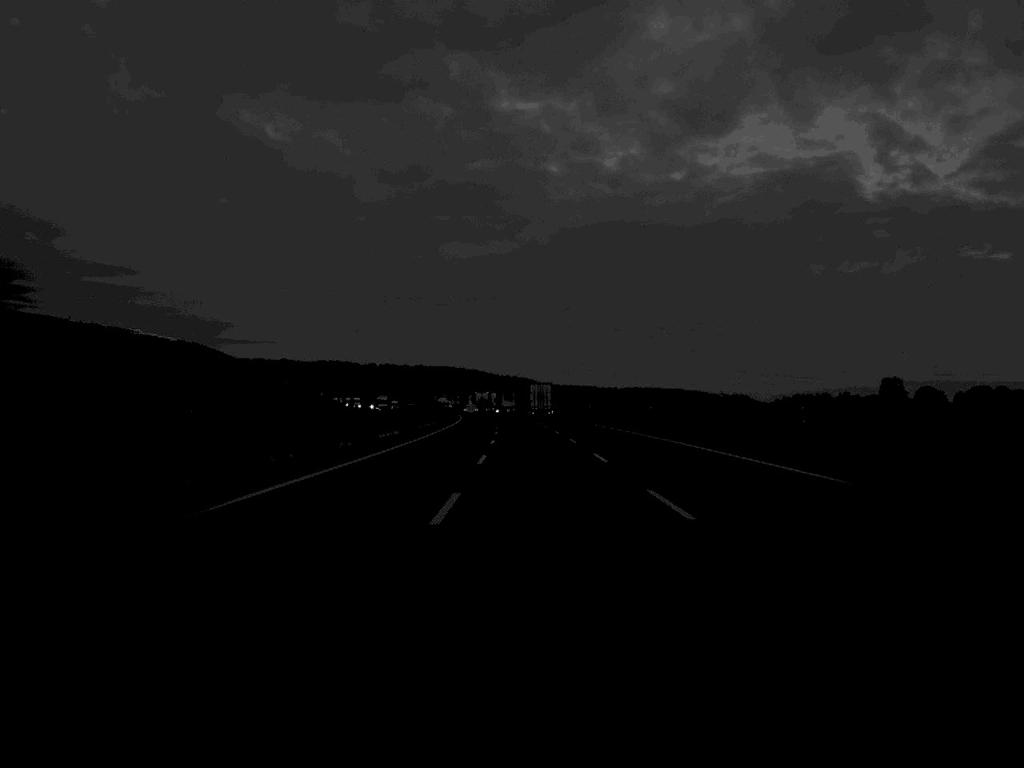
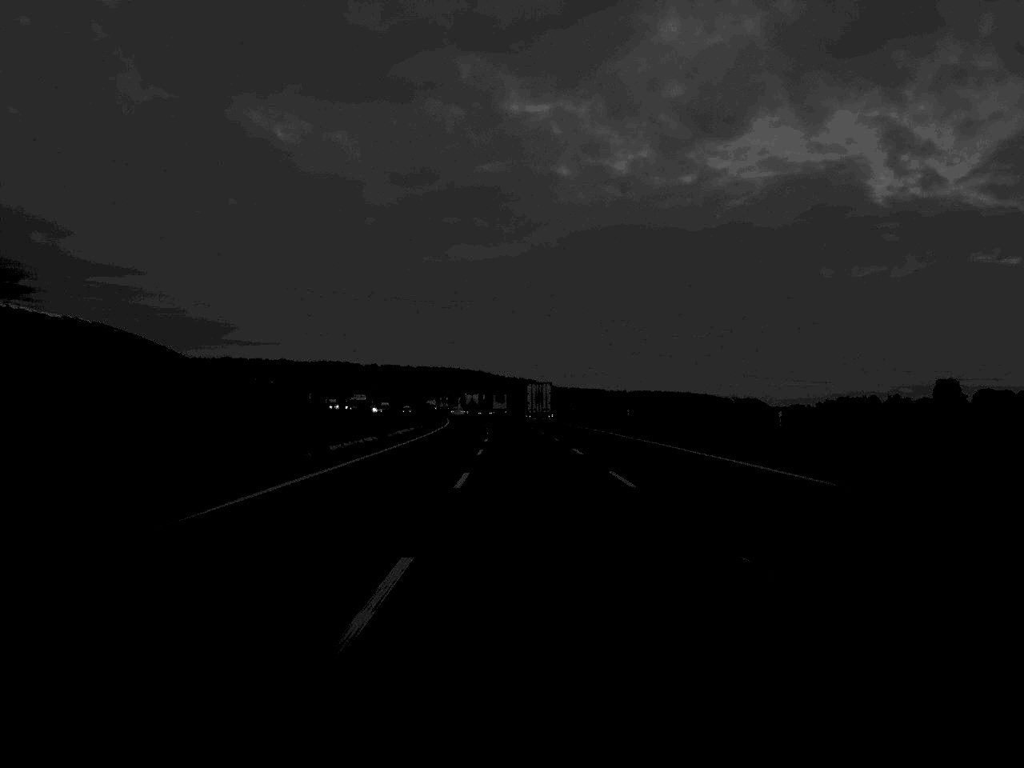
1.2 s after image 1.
(-0.1, +44.8) m; 0°
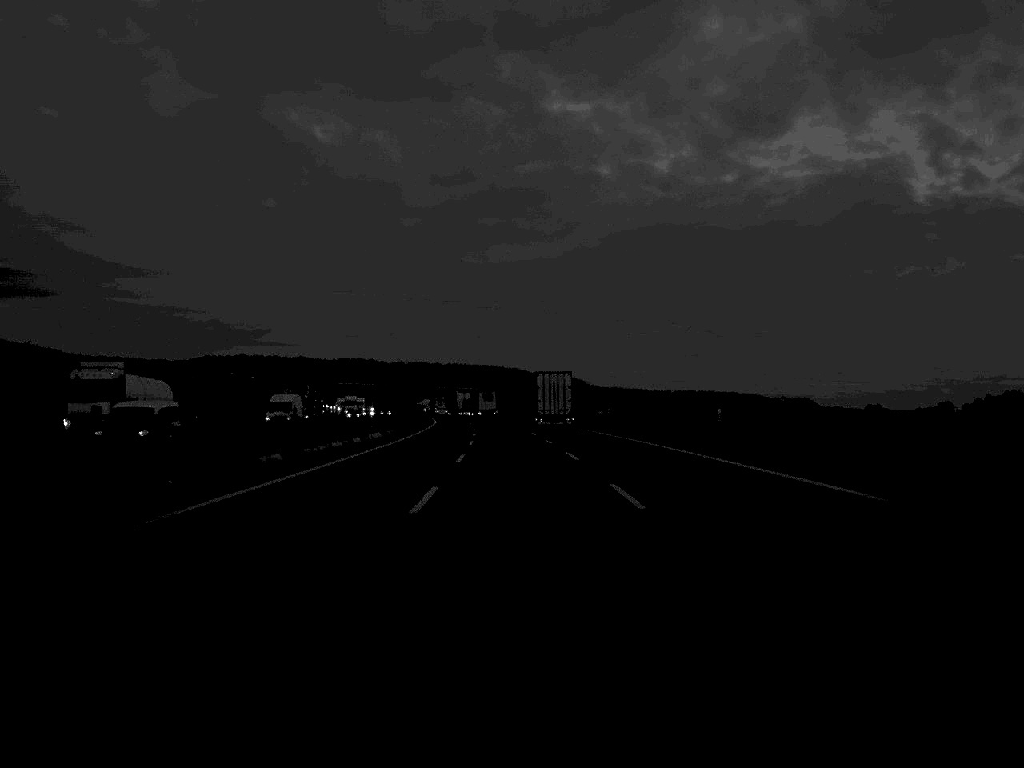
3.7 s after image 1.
(-1.2, +94.2) m; -2°
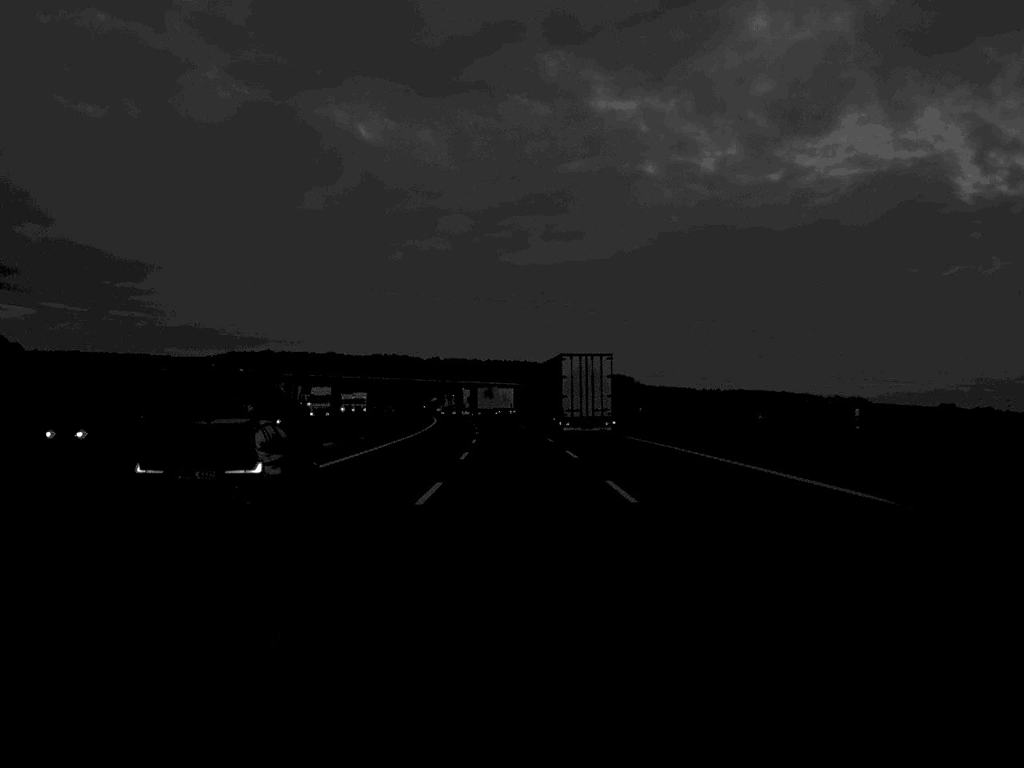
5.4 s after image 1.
(-1.1, +69.5) m; -2°
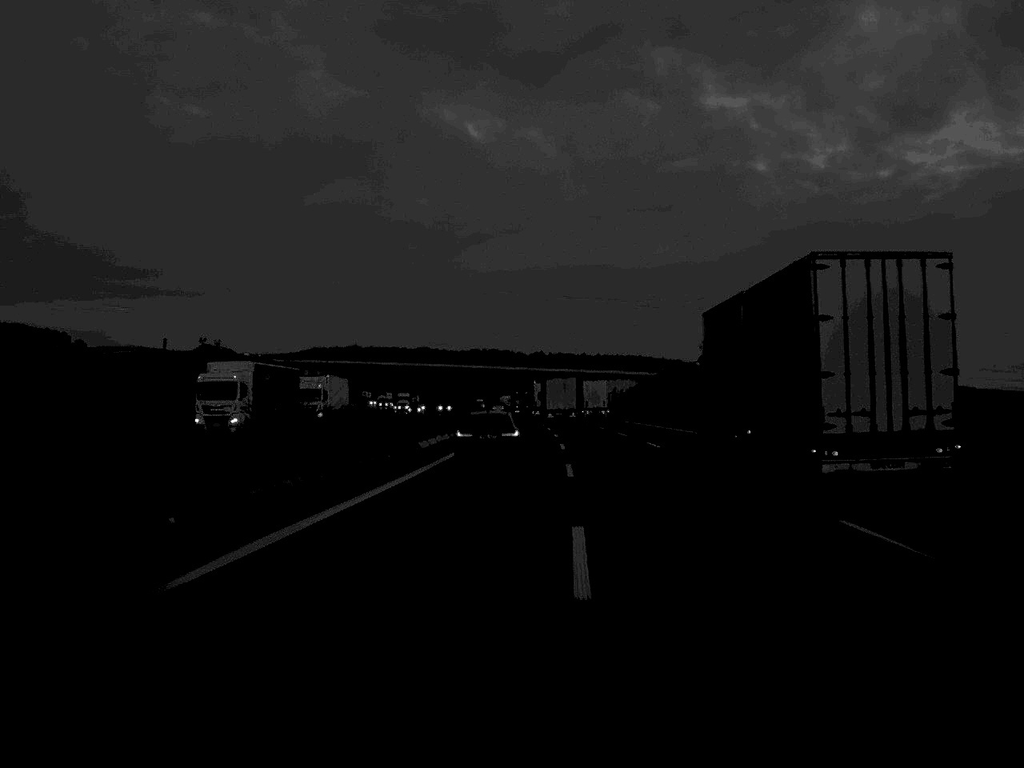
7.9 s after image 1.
(-4.0, +98.4) m; -5°
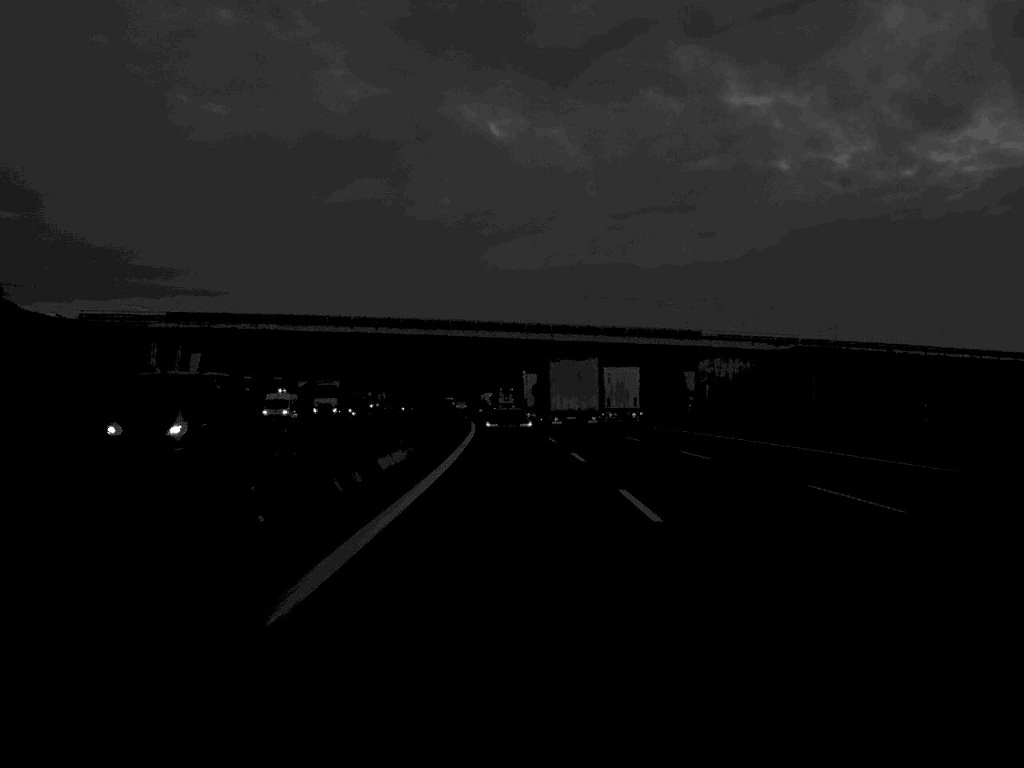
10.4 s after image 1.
(-0.2, +99.5) m; -1°
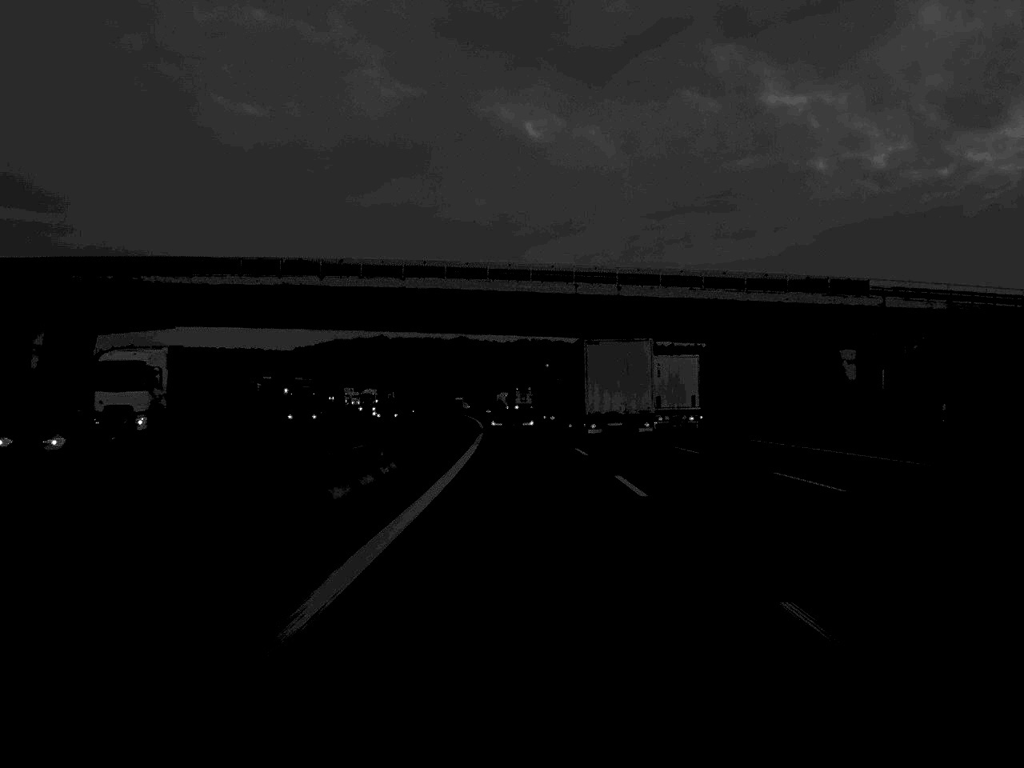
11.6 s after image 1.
(-0.7, +48.2) m; -2°
